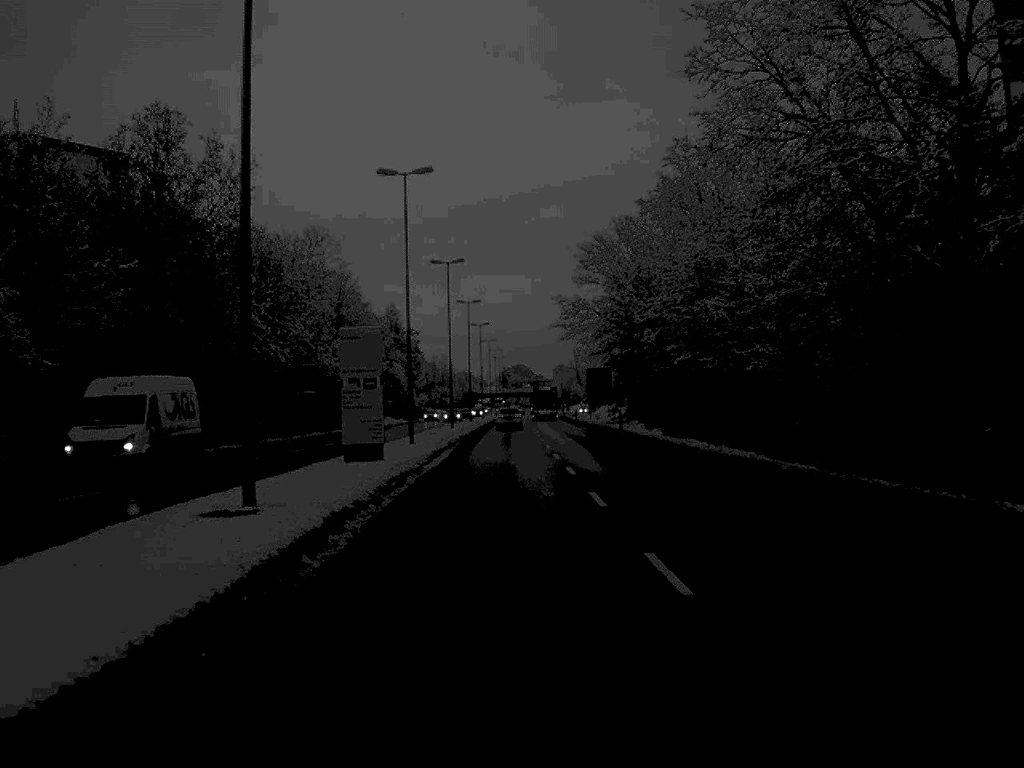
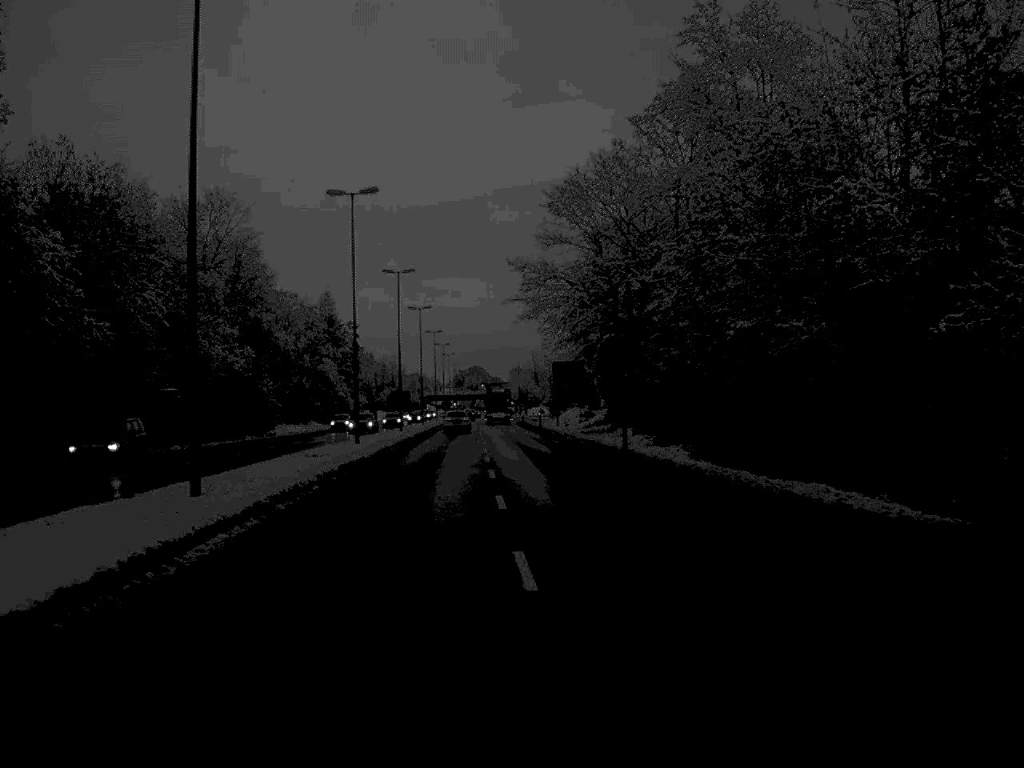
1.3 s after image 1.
(+0.5, +26.3) m; +2°
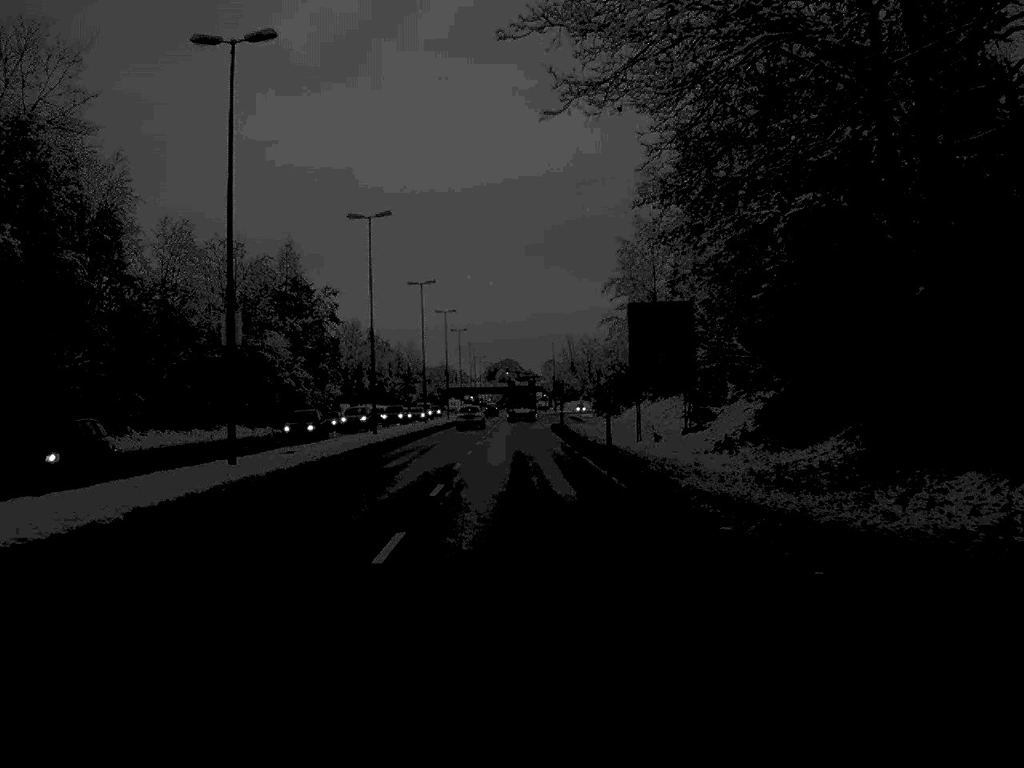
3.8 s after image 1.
(-0.4, +51.9) m; -2°
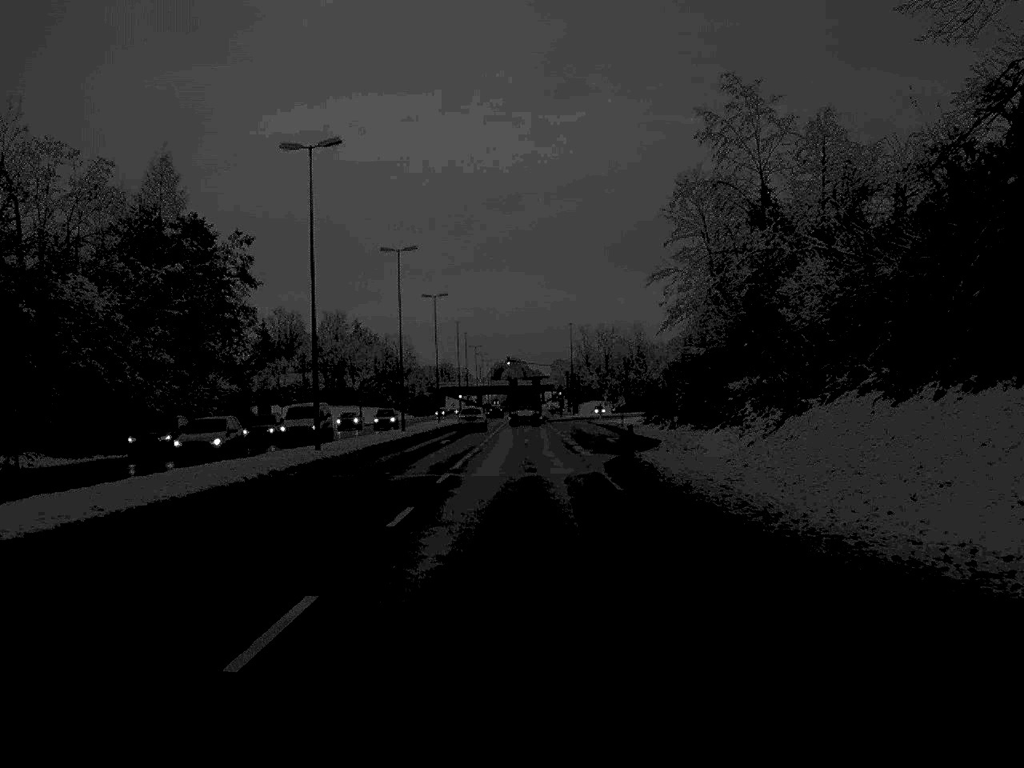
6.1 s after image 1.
(-0.2, +49.7) m; 0°
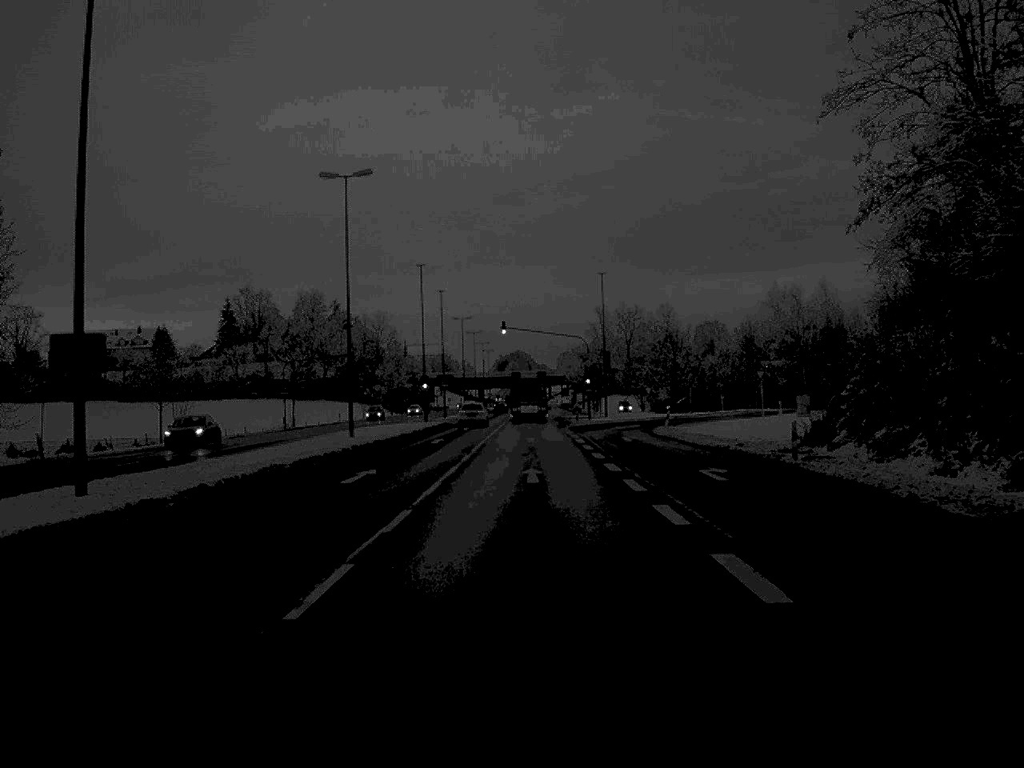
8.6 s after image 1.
(-0.1, +52.3) m; 0°
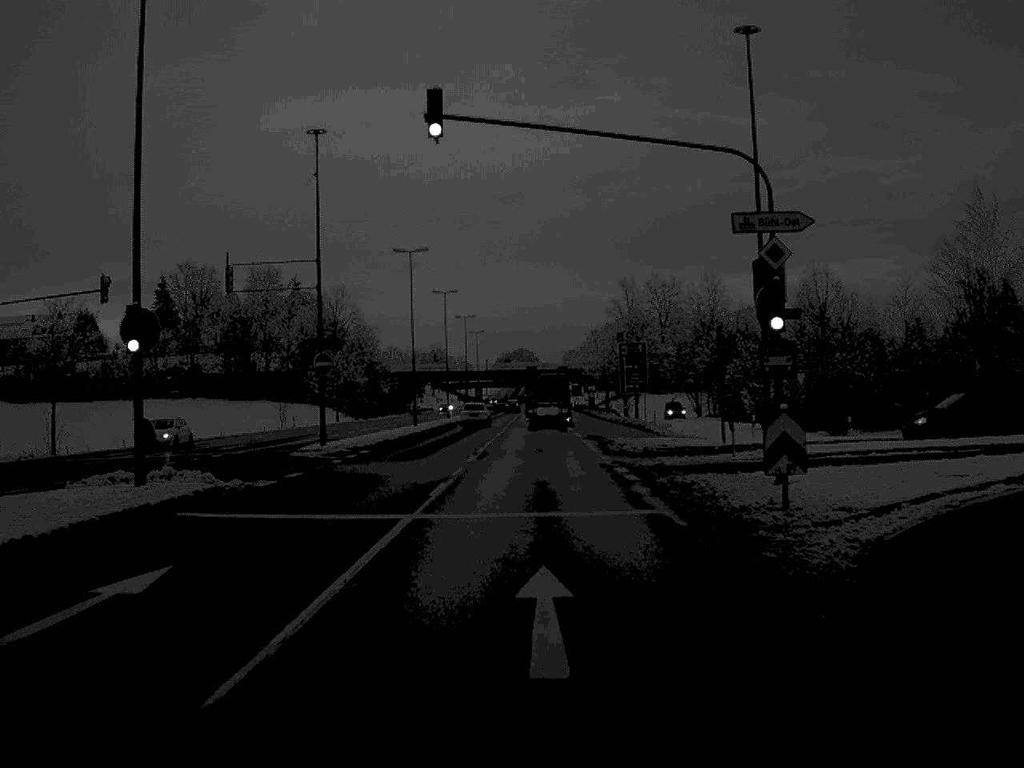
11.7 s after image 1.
(+0.1, +62.2) m; 0°
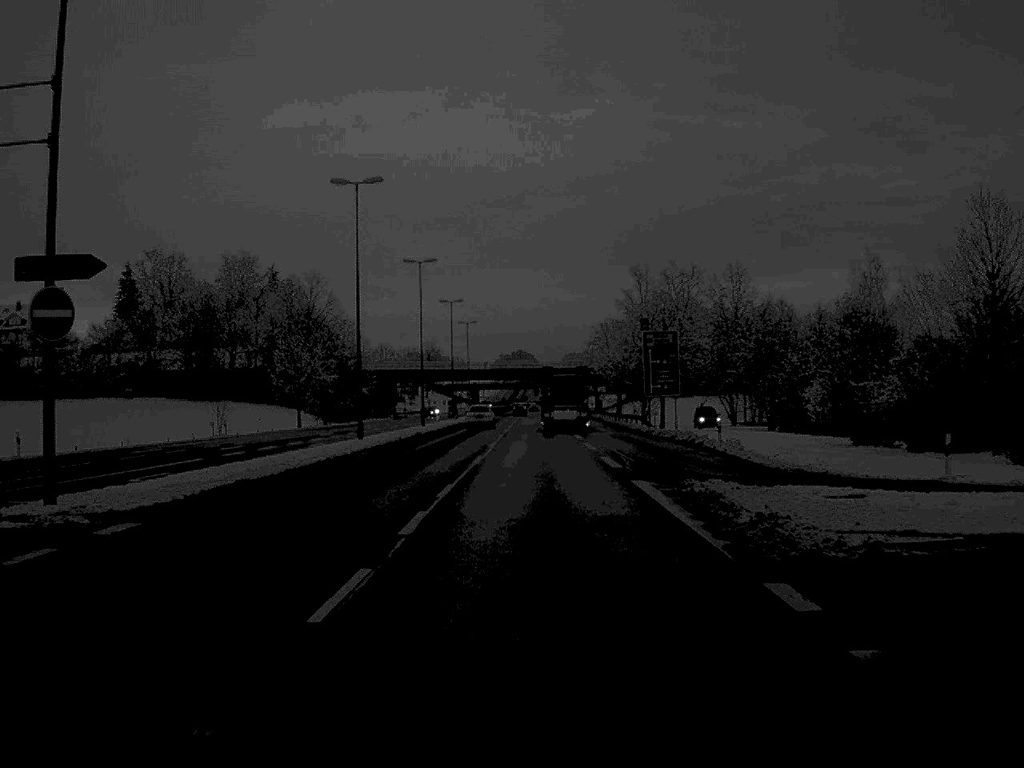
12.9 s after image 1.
(0.0, +24.0) m; 0°
